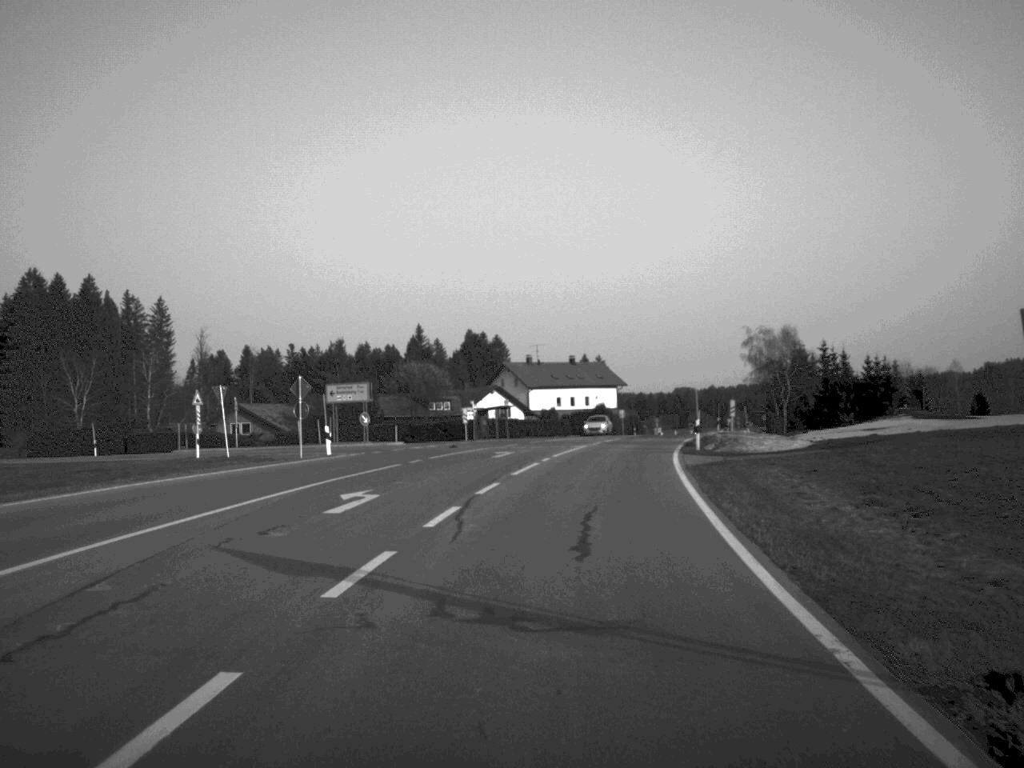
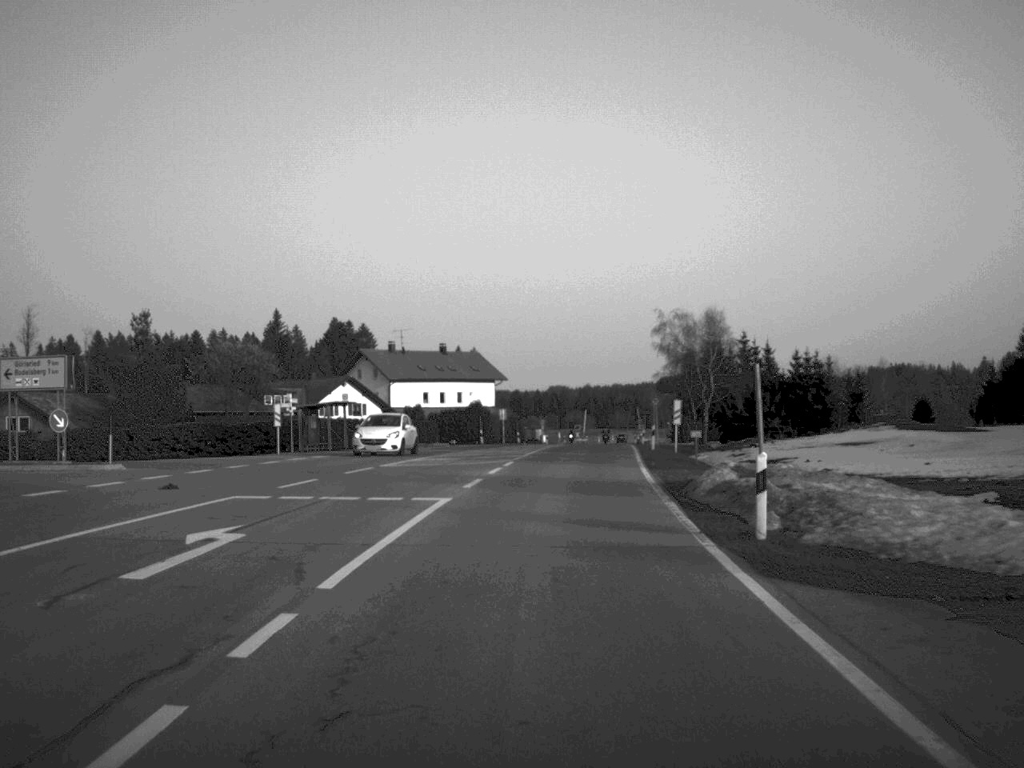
(+1.4, +26.9) m; +6°
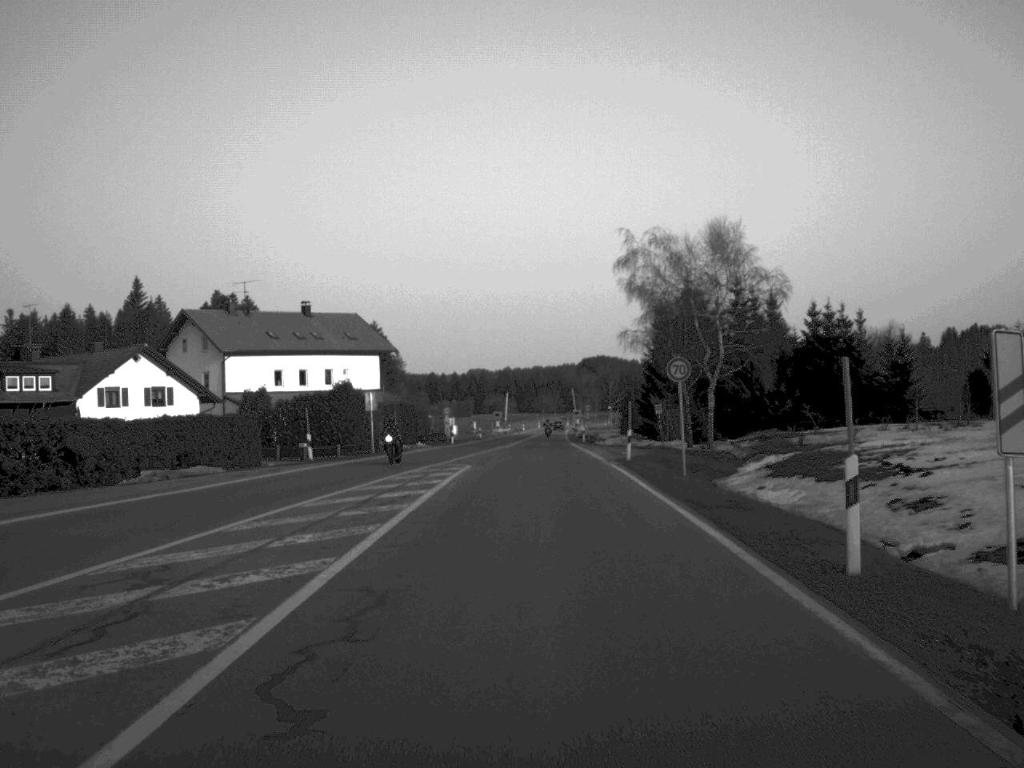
(+1.7, +43.2) m; +3°
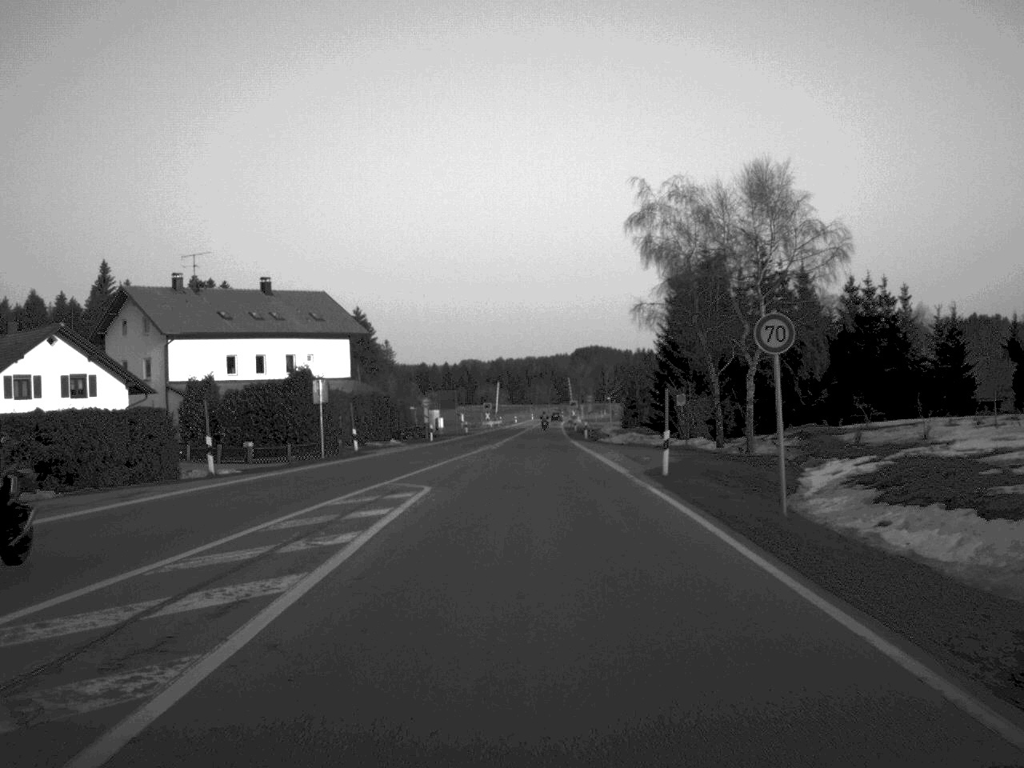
(0.0, +13.5) m; 0°
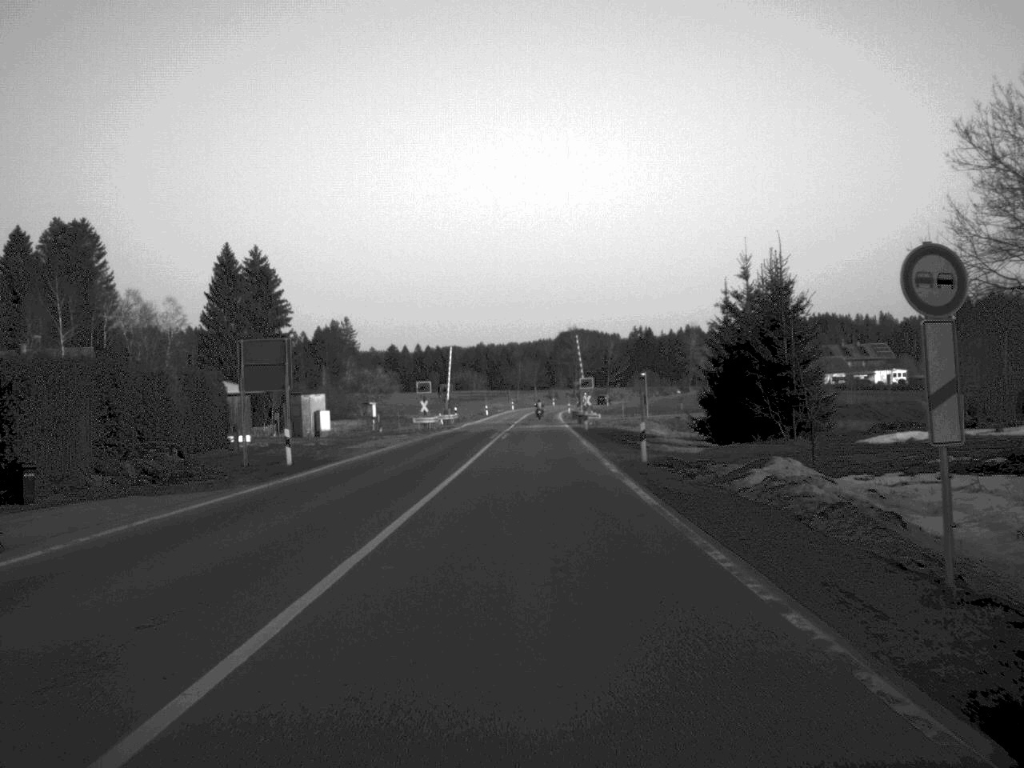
(+0.6, +72.7) m; +1°
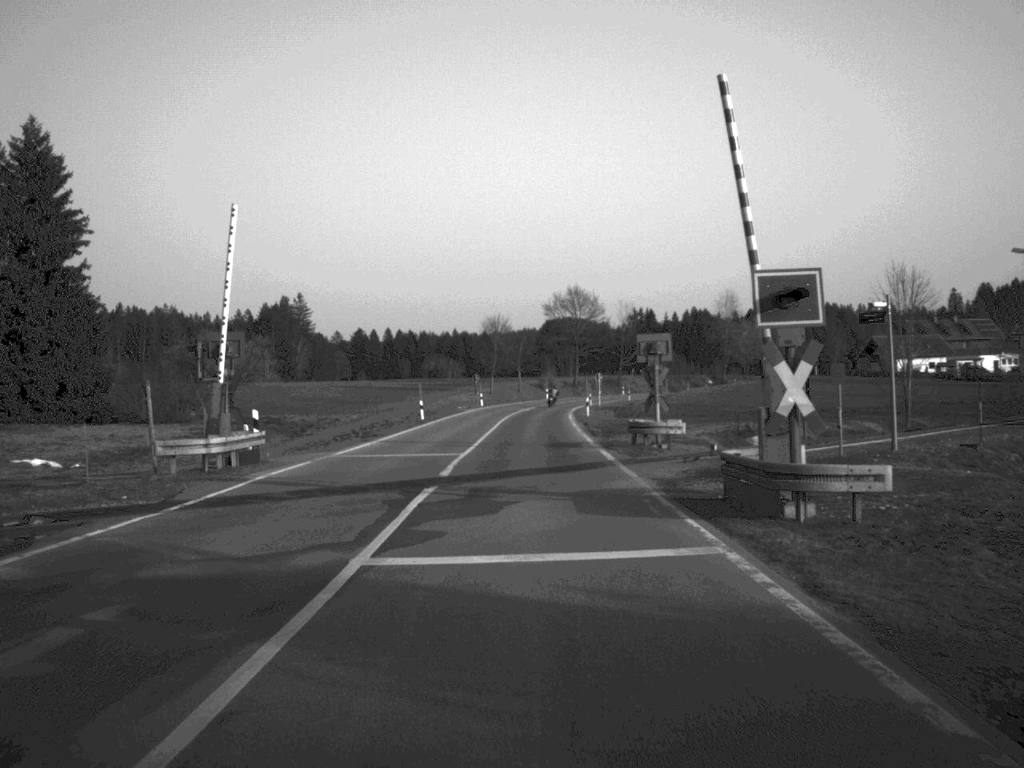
(+0.4, +69.0) m; +1°
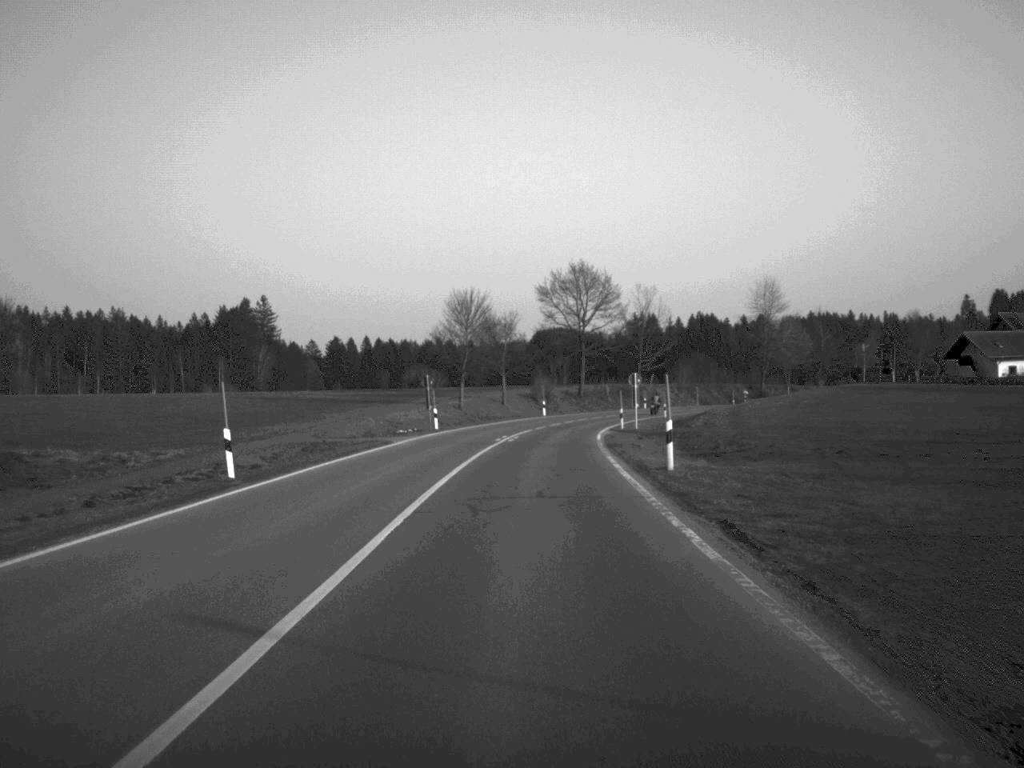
(+0.2, +42.6) m; 0°
